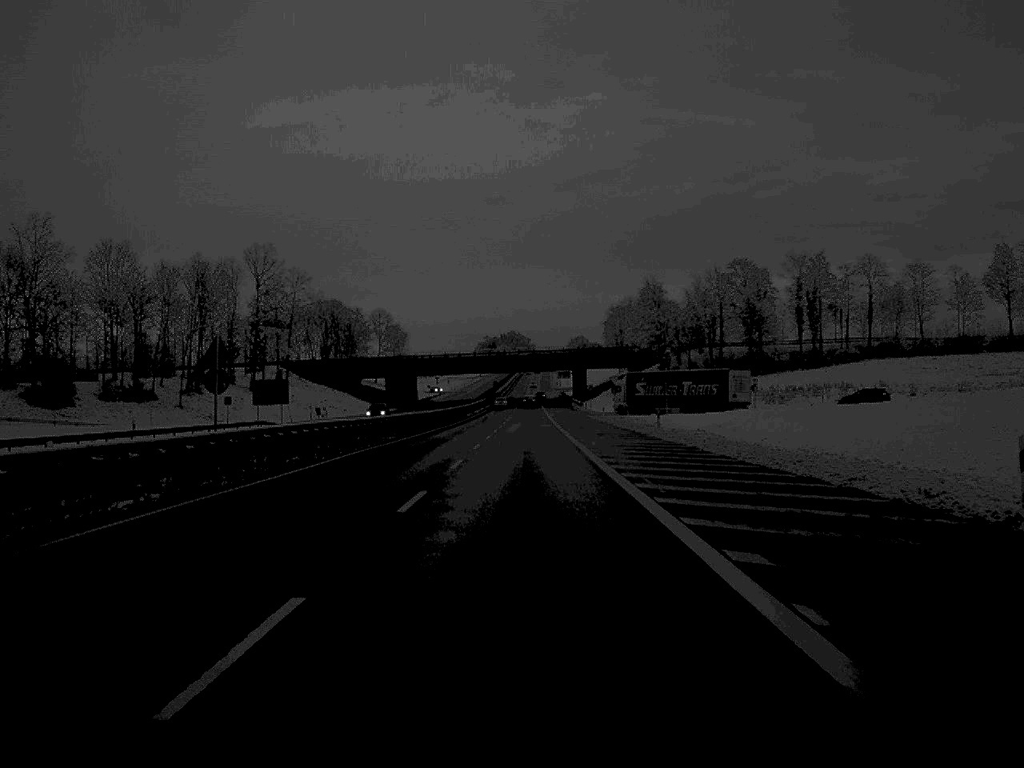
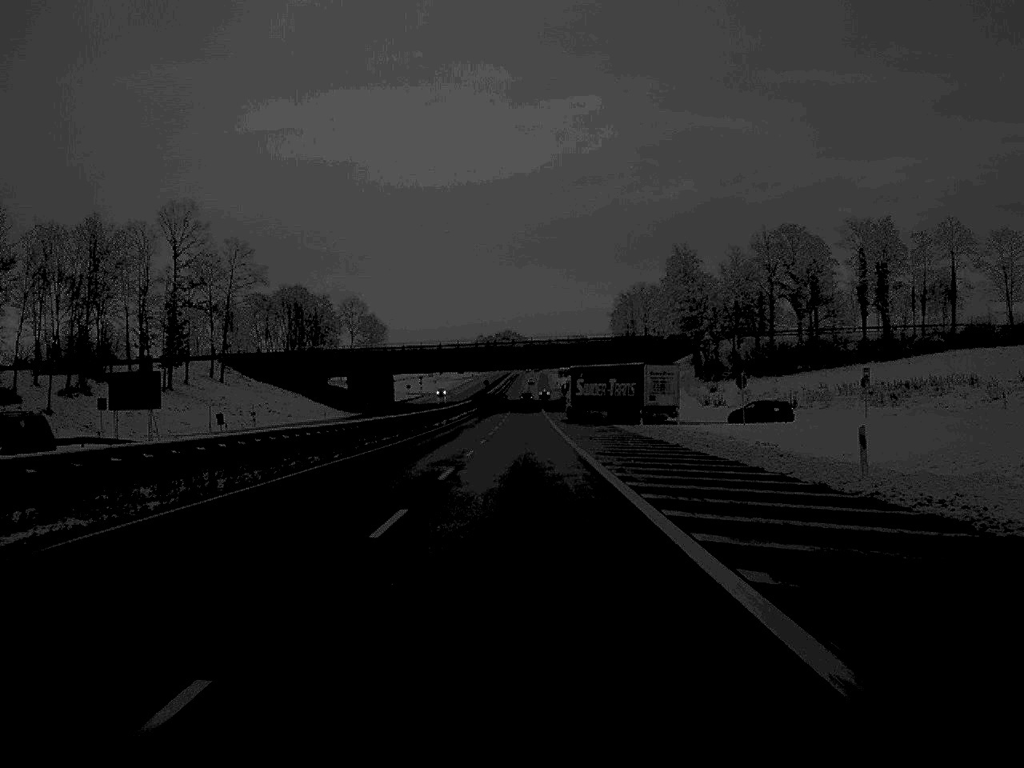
(+0.1, +38.8) m; 0°
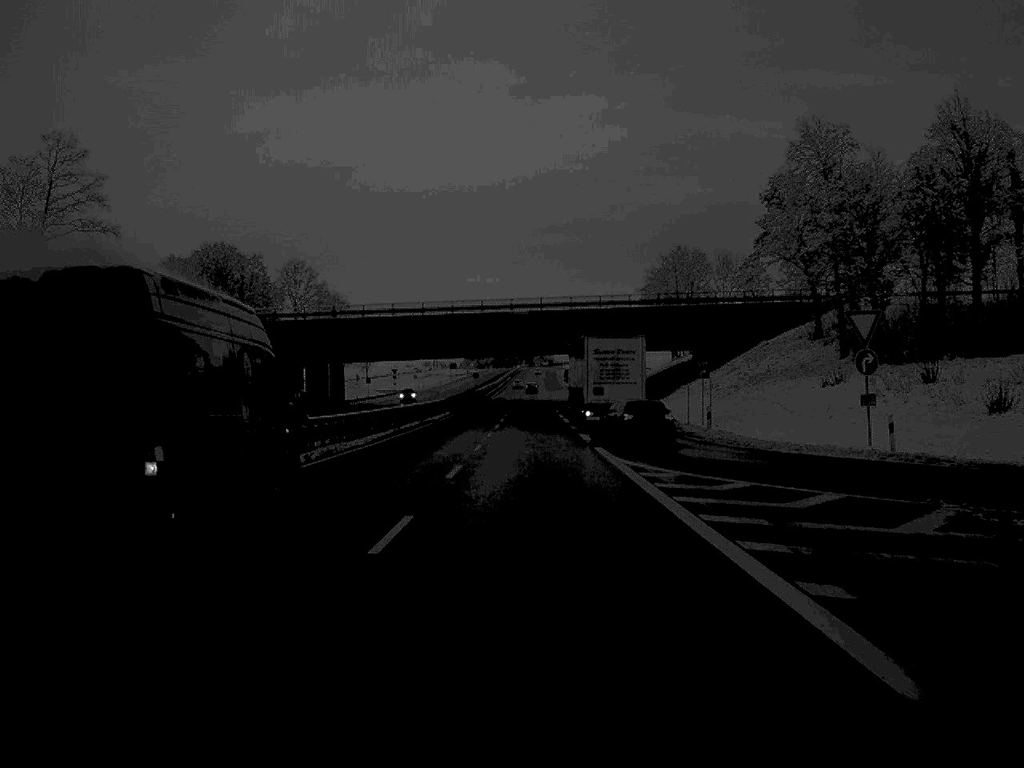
(-0.2, +62.0) m; 0°
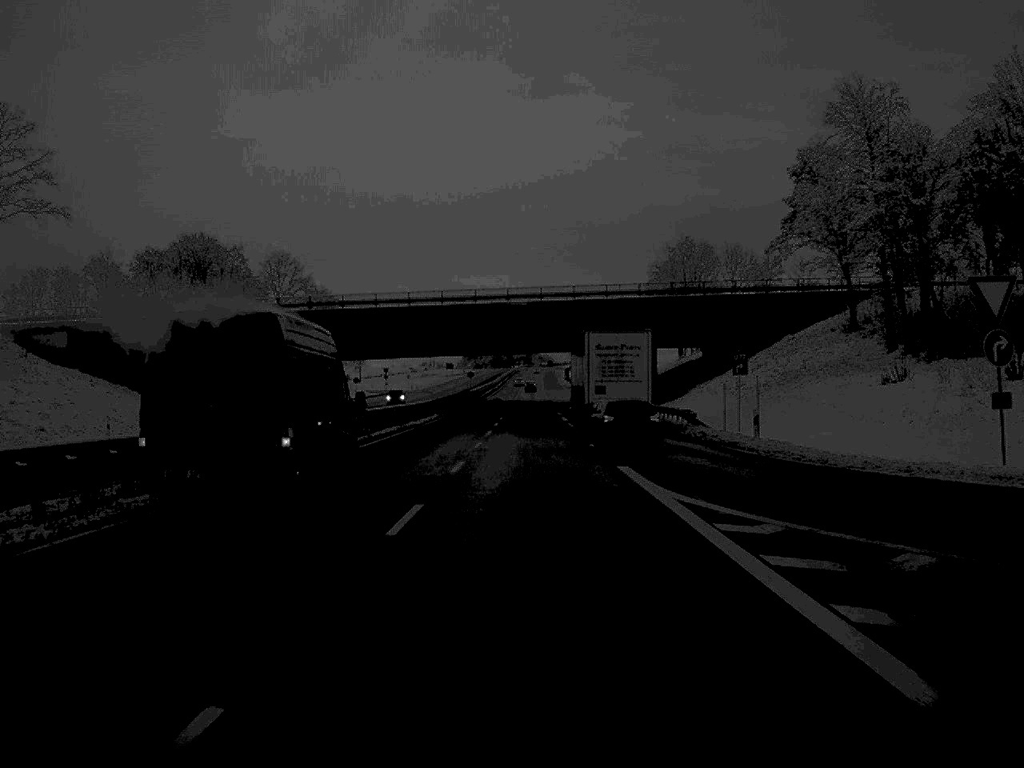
(0.0, +10.3) m; 0°
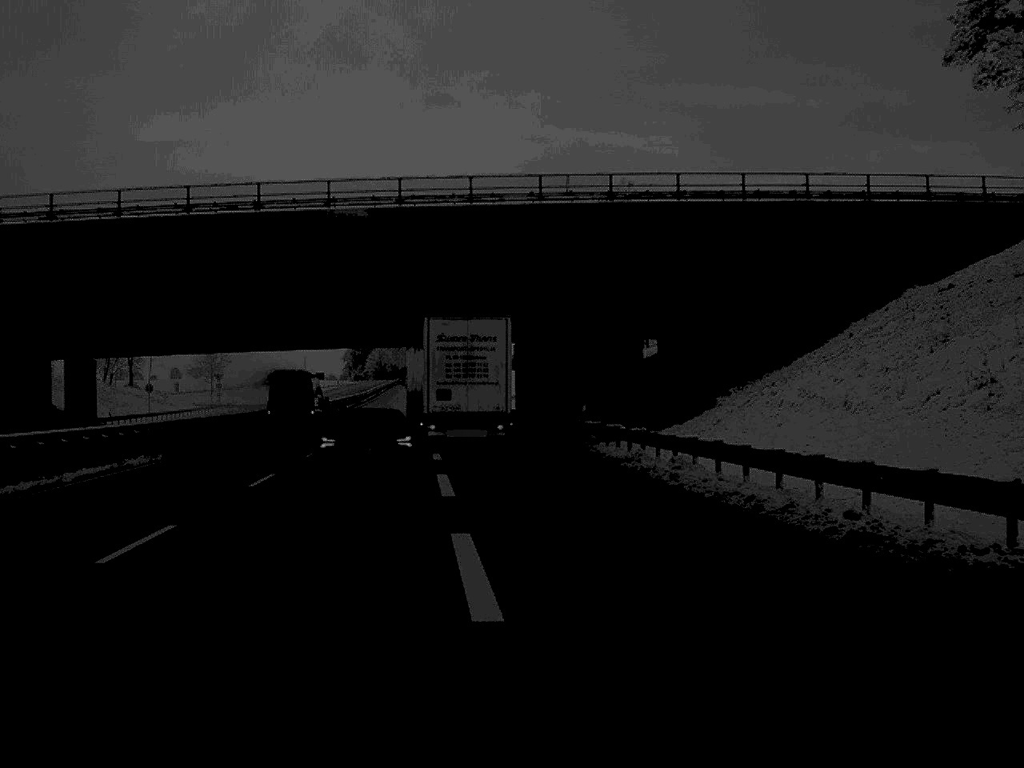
(+1.6, +48.7) m; +5°
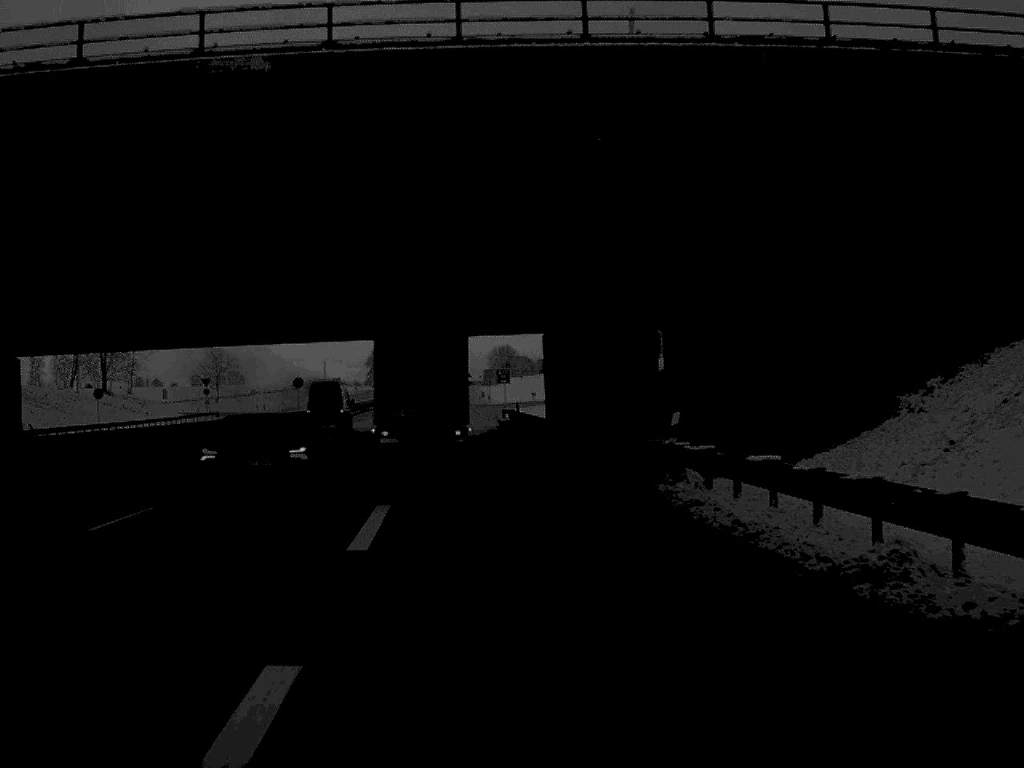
(-0.1, +19.4) m; -1°
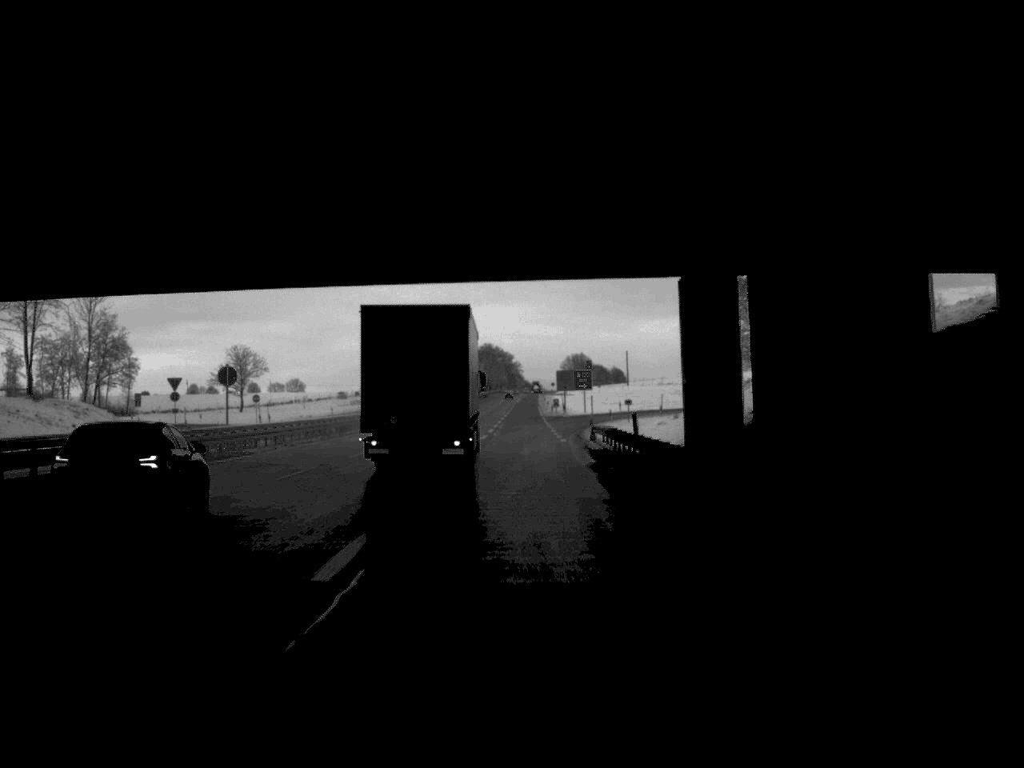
(-1.3, +37.8) m; -3°
